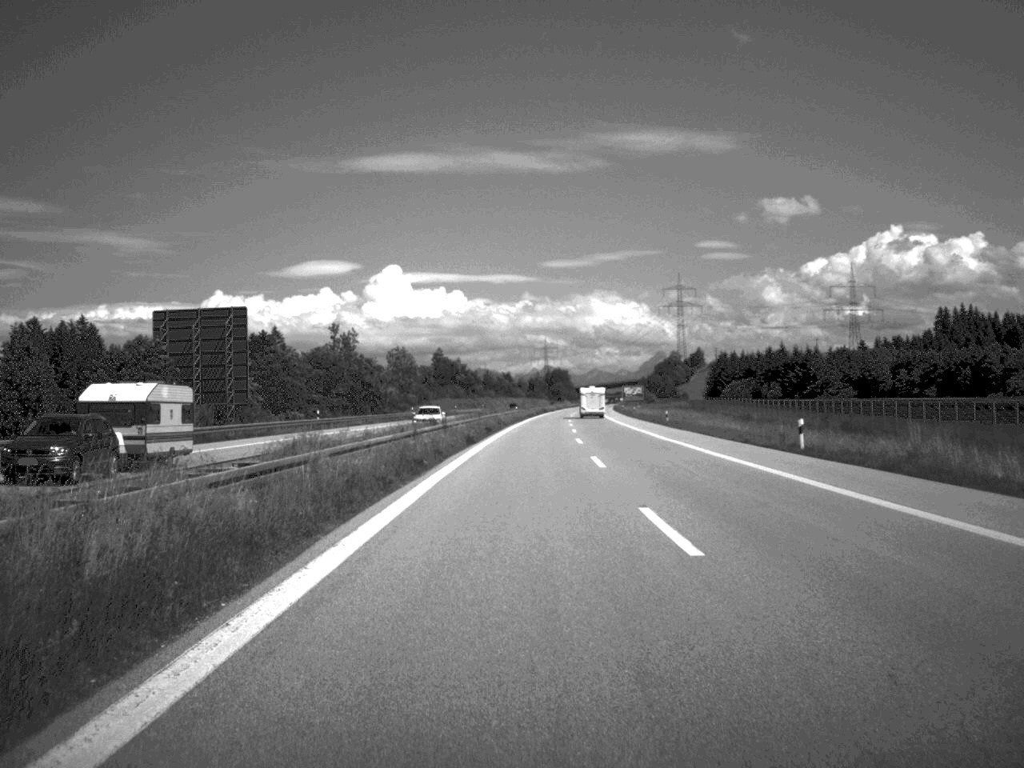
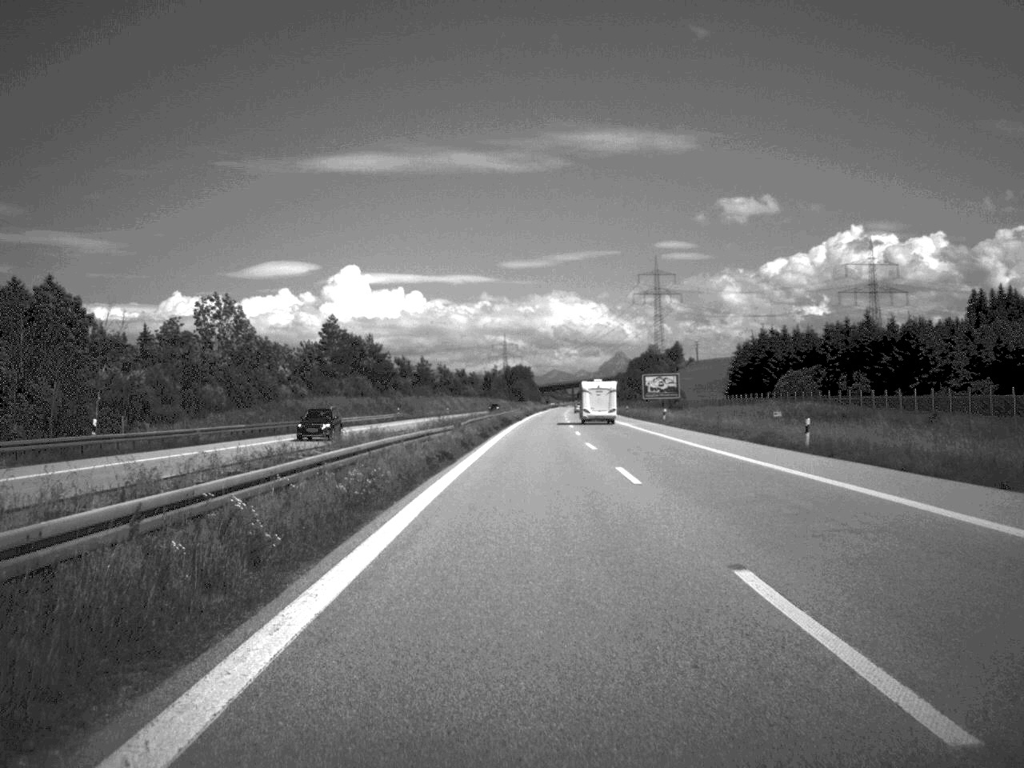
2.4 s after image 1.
(+1.3, +95.8) m; +2°
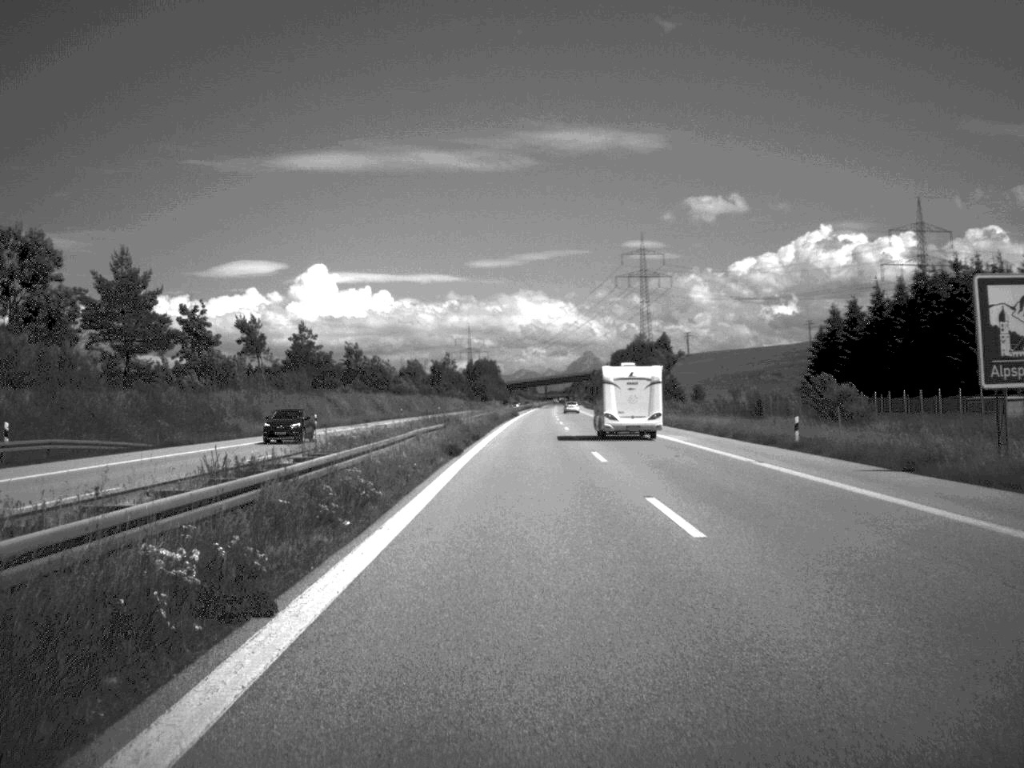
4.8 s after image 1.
(+1.1, +97.5) m; +1°
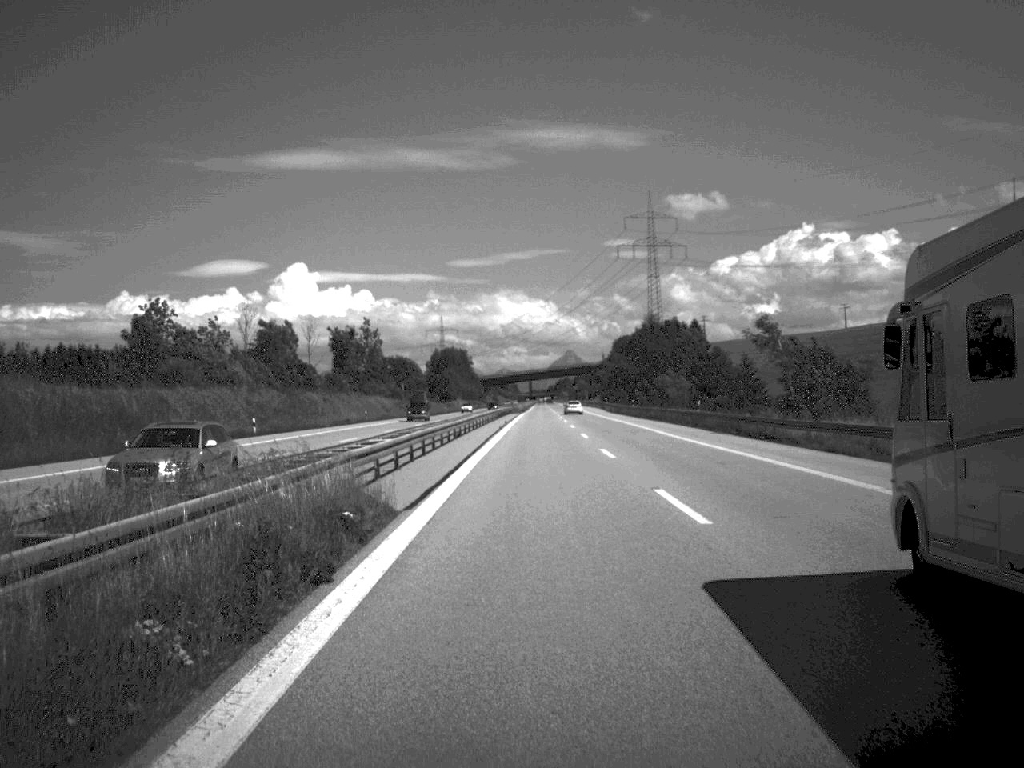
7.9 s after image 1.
(+0.5, +122.8) m; +1°
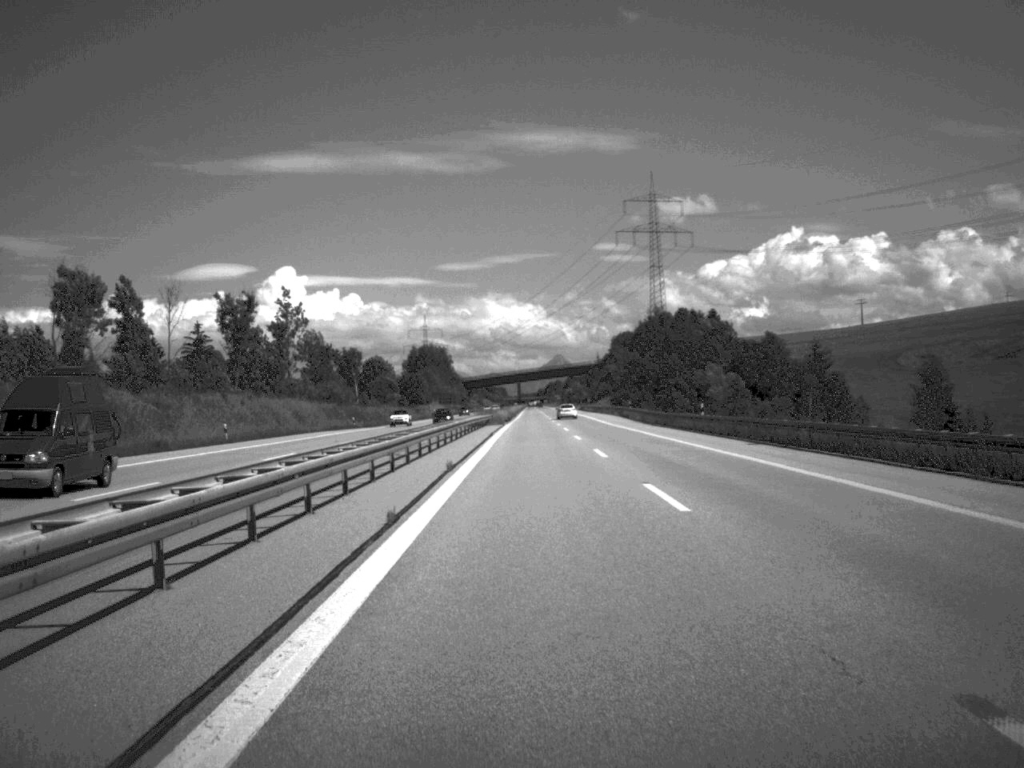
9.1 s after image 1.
(+0.2, +51.2) m; 0°
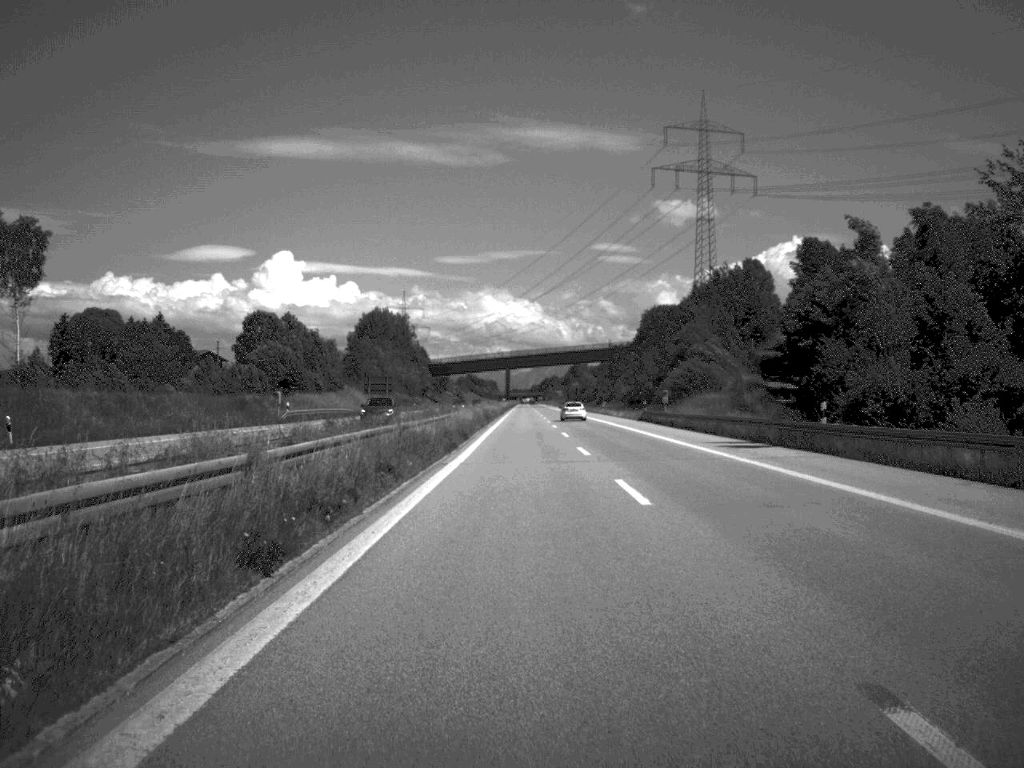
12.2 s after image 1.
(+0.3, +123.6) m; 0°
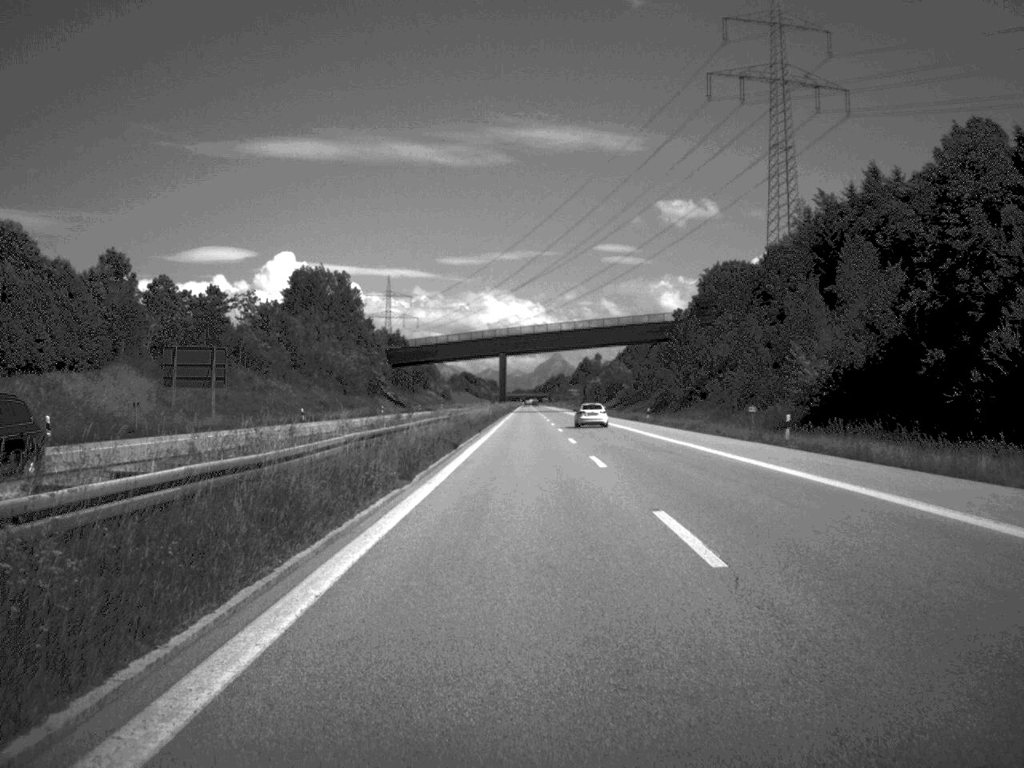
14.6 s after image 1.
(-0.2, +94.9) m; 0°
